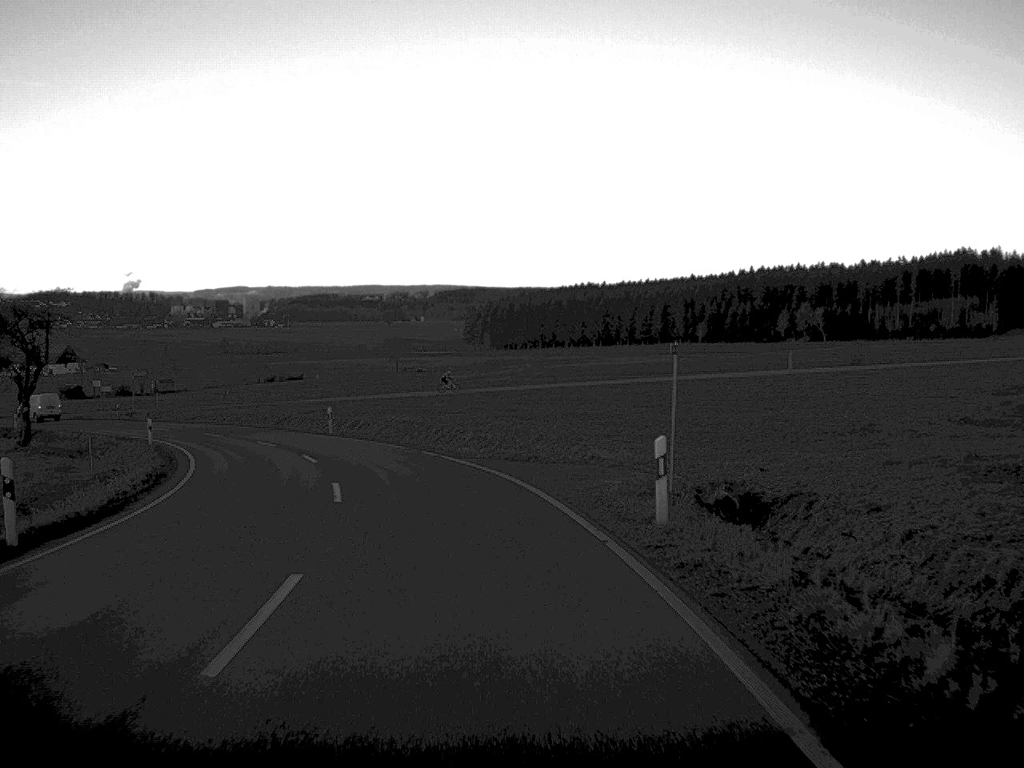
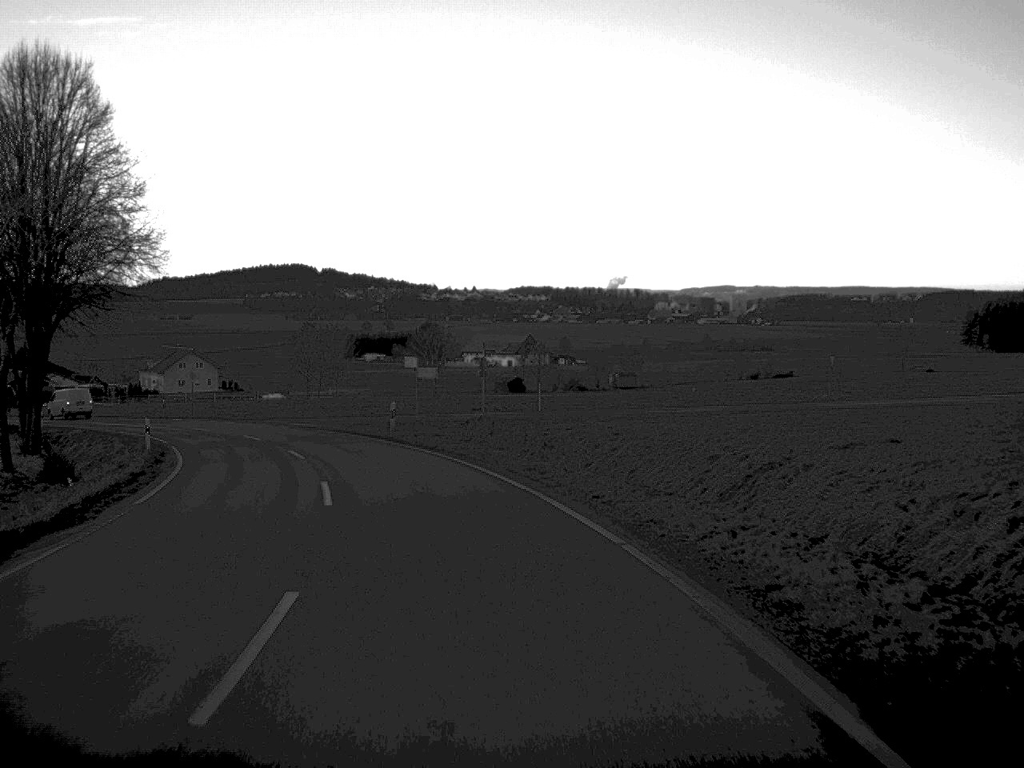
(-8.9, +47.8) m; -22°
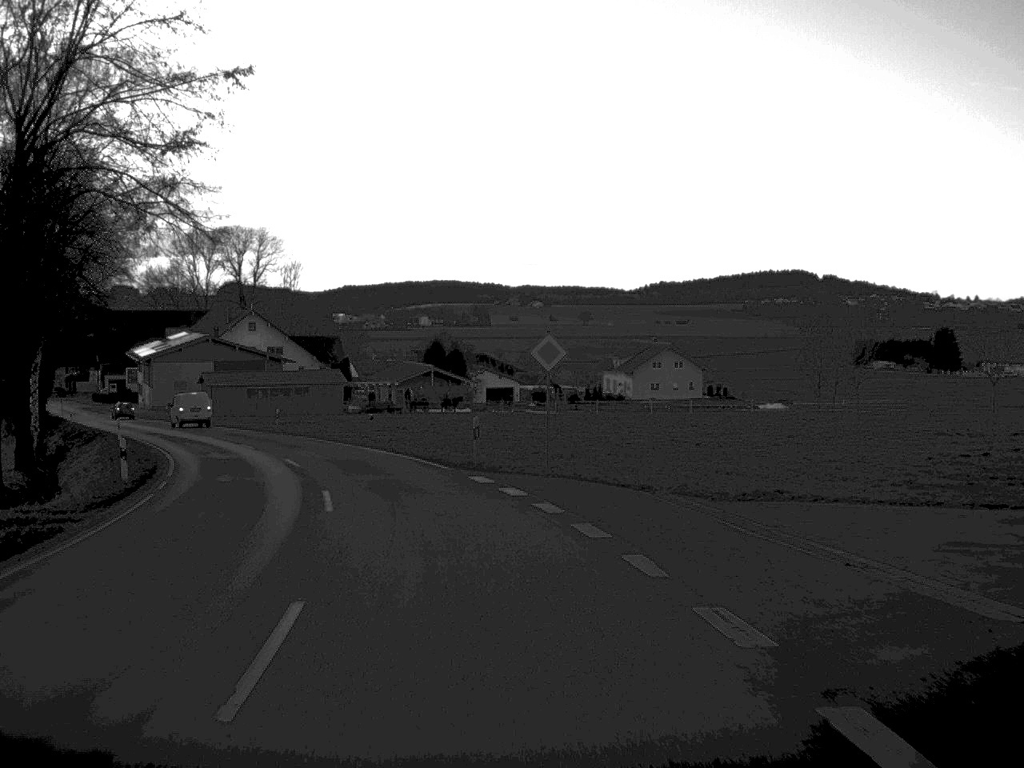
(-9.1, +46.5) m; -22°
